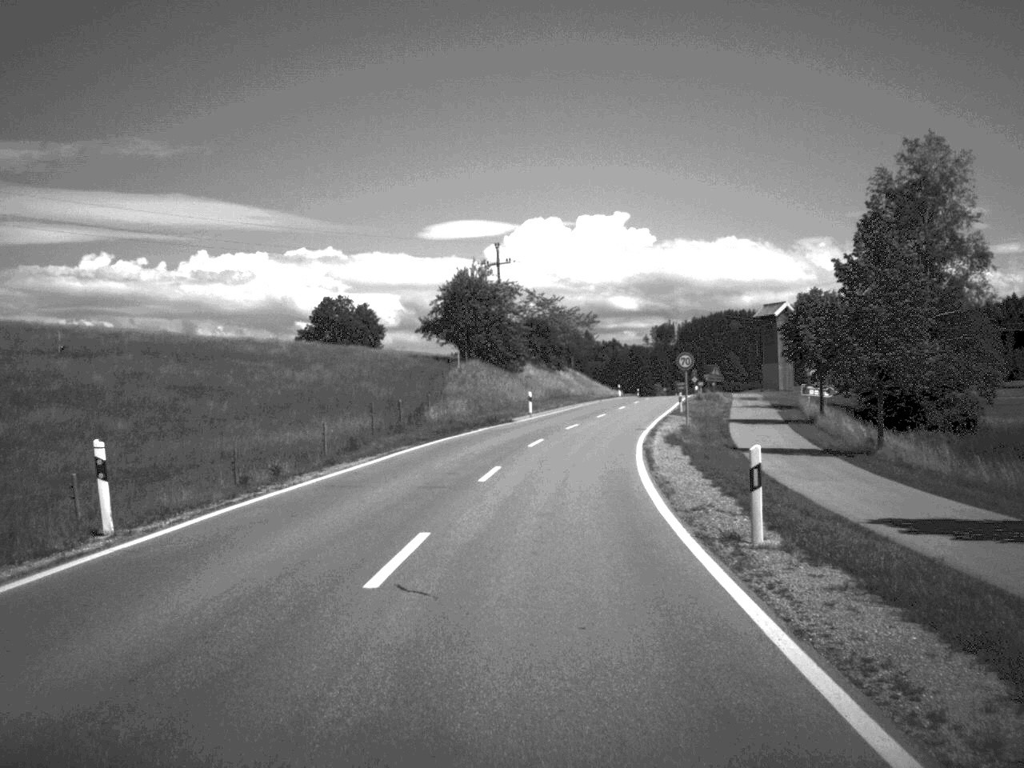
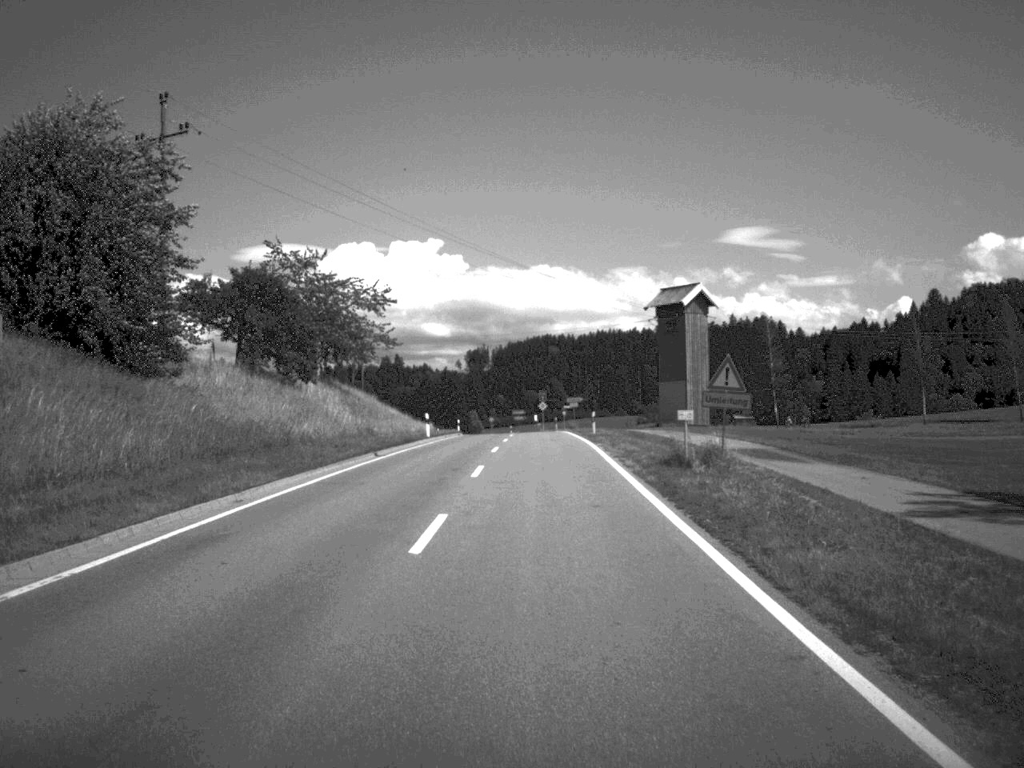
(+4.2, +56.7) m; +8°
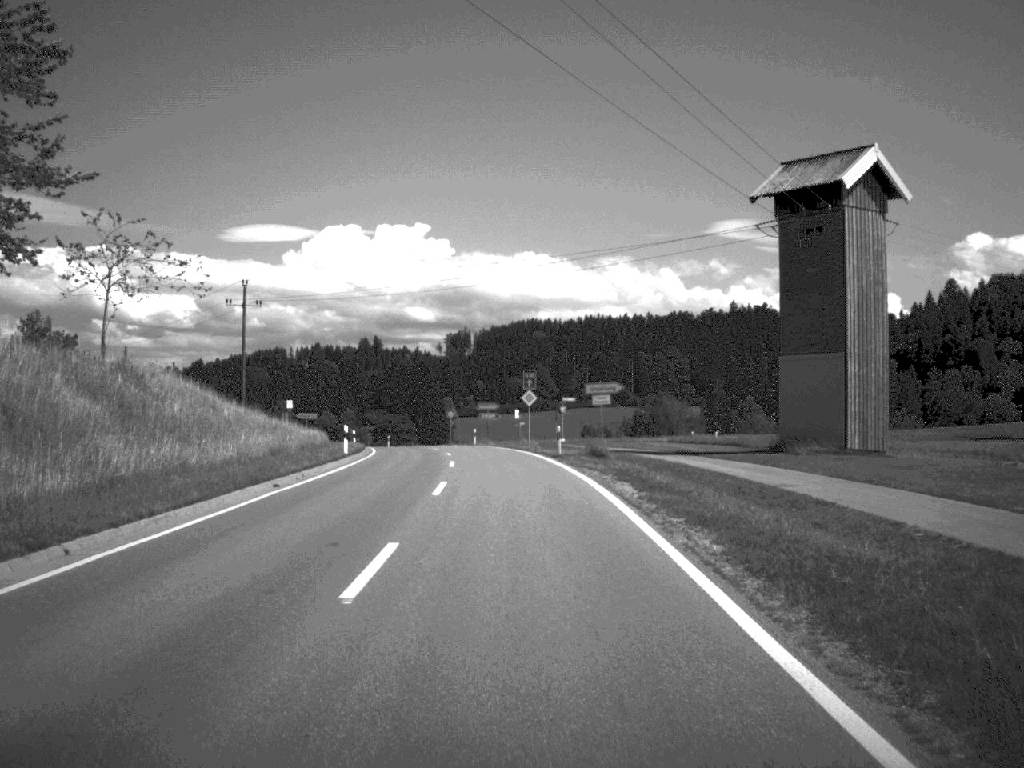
(+0.4, +50.4) m; 0°
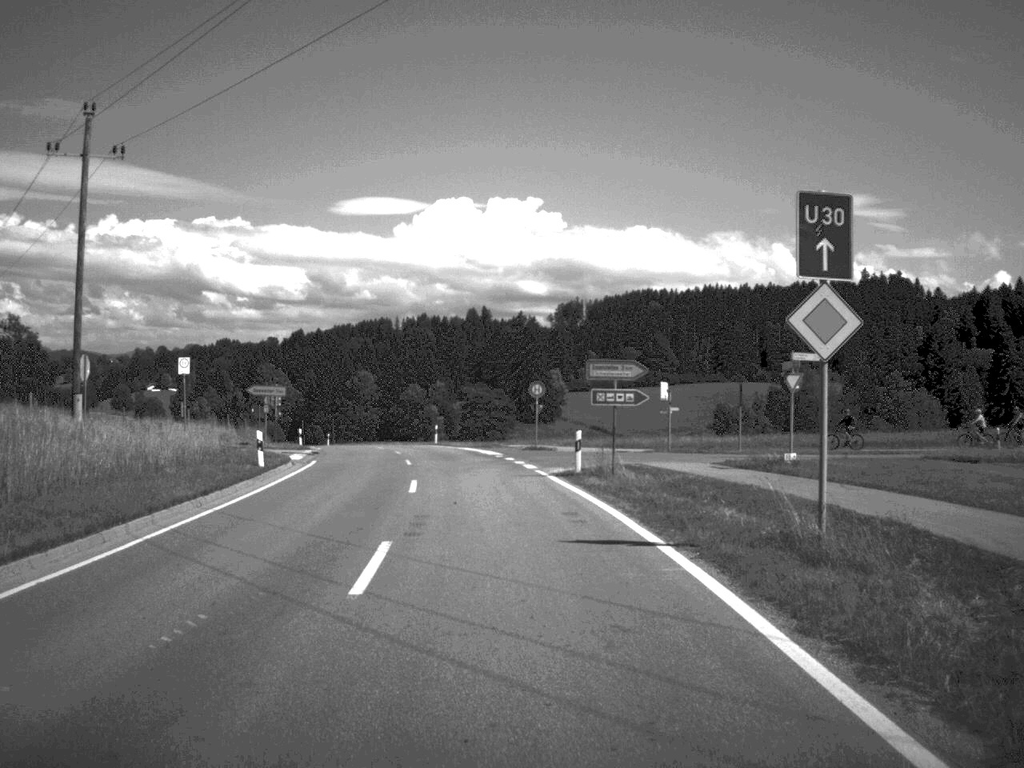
(-1.7, +47.6) m; -5°
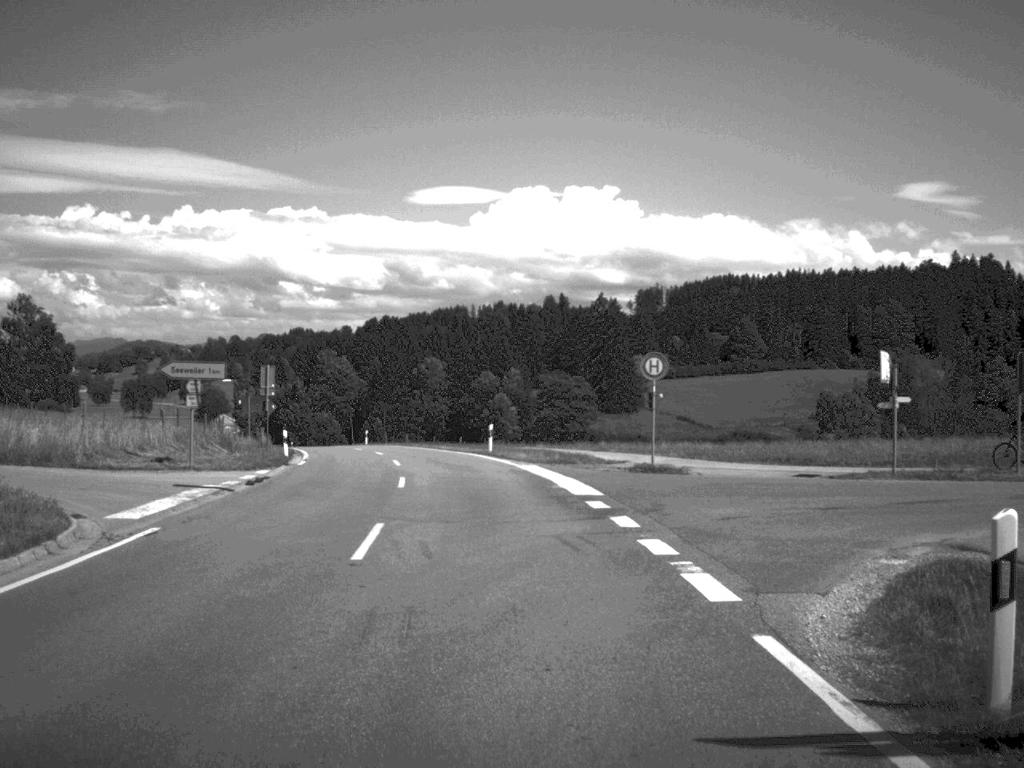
(-0.7, +22.6) m; -4°
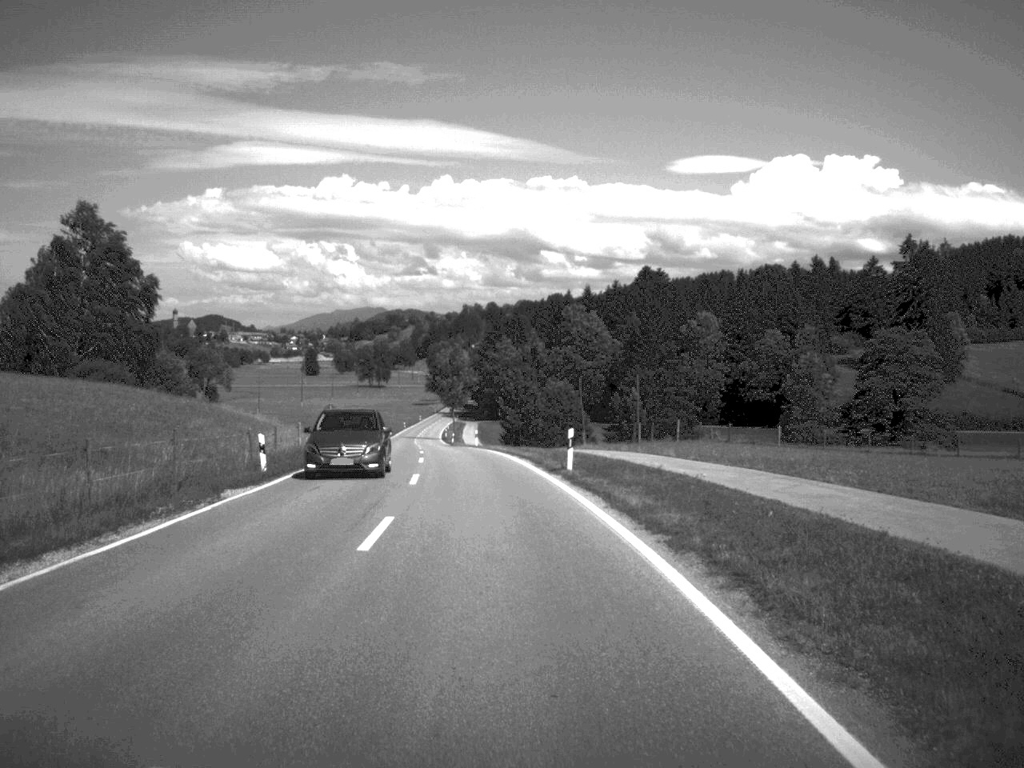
(-5.8, +57.8) m; -12°
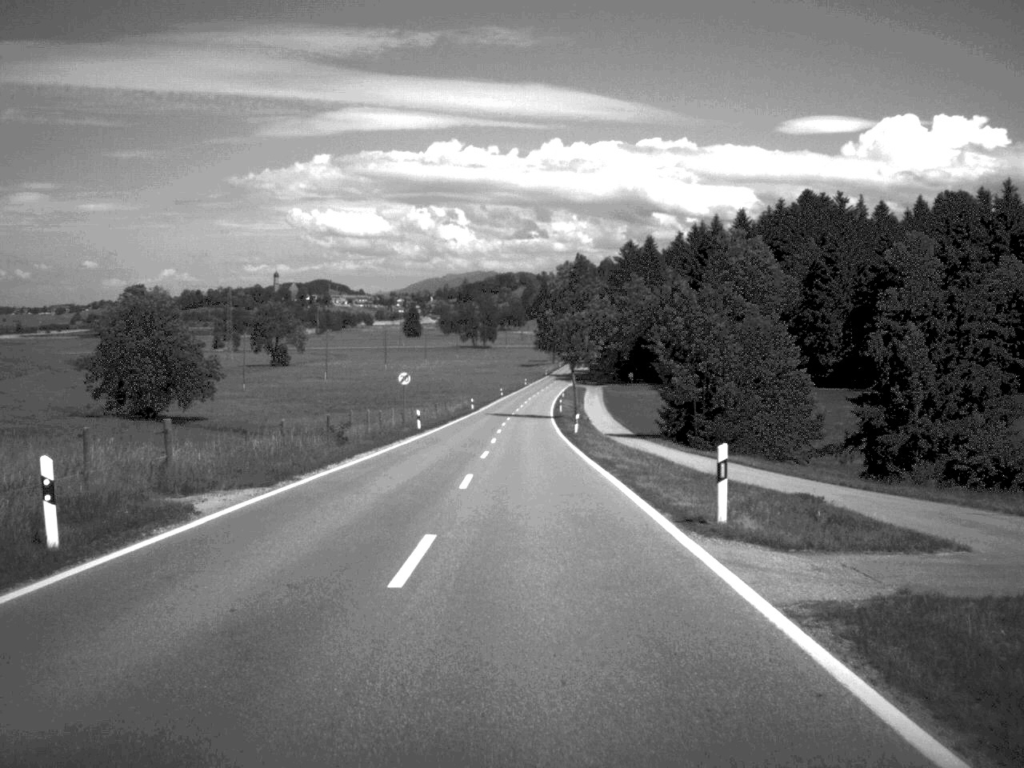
(-4.0, +62.5) m; -5°
